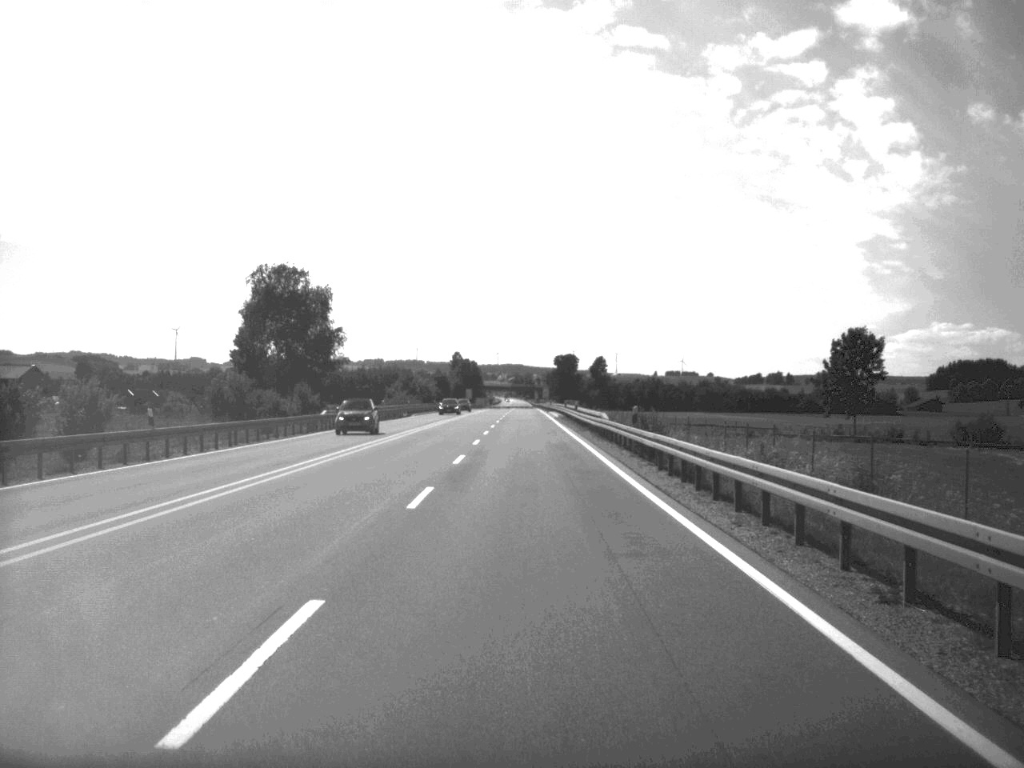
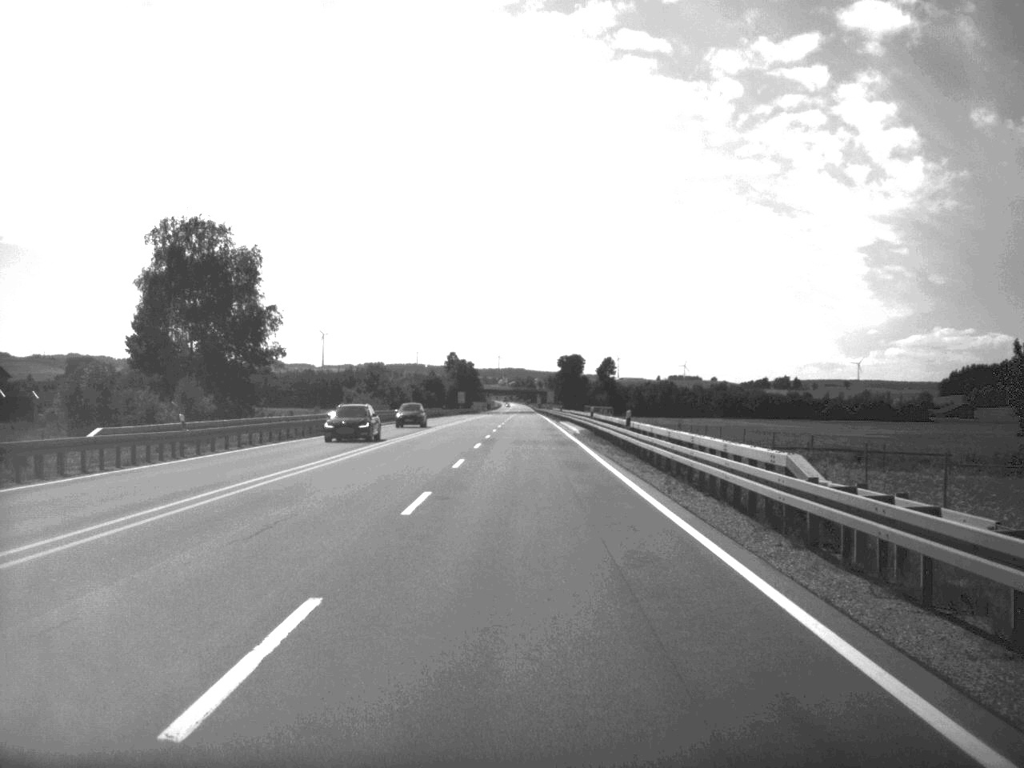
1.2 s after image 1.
(-0.1, +36.0) m; 0°
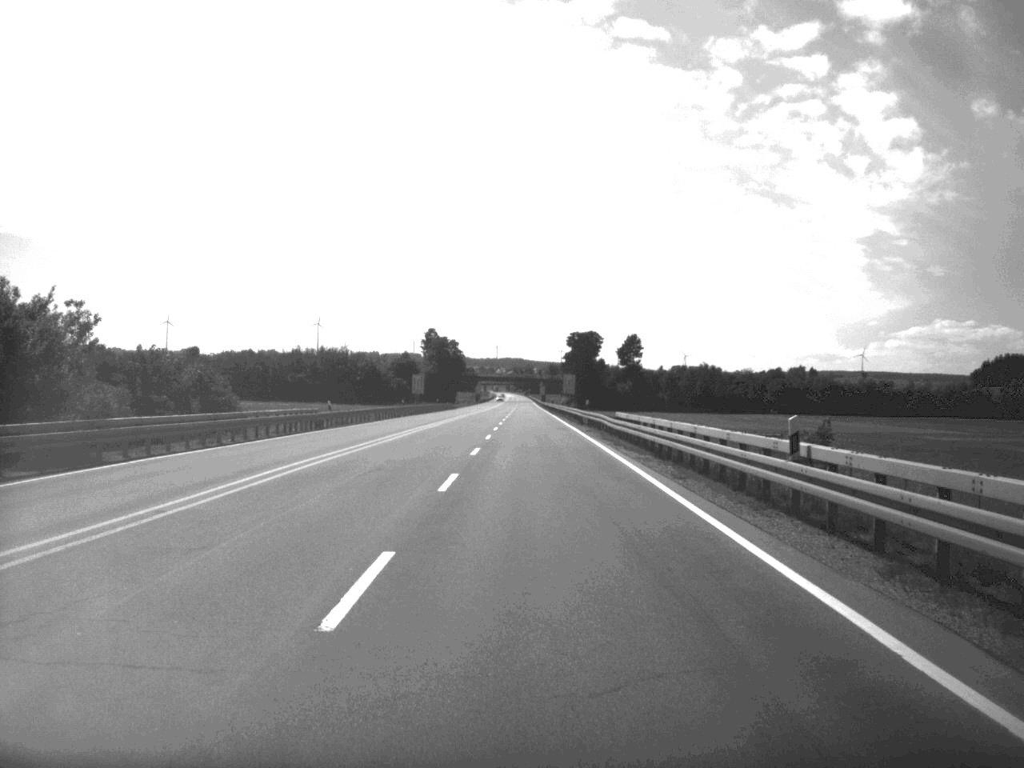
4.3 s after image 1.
(-0.4, +93.0) m; 0°
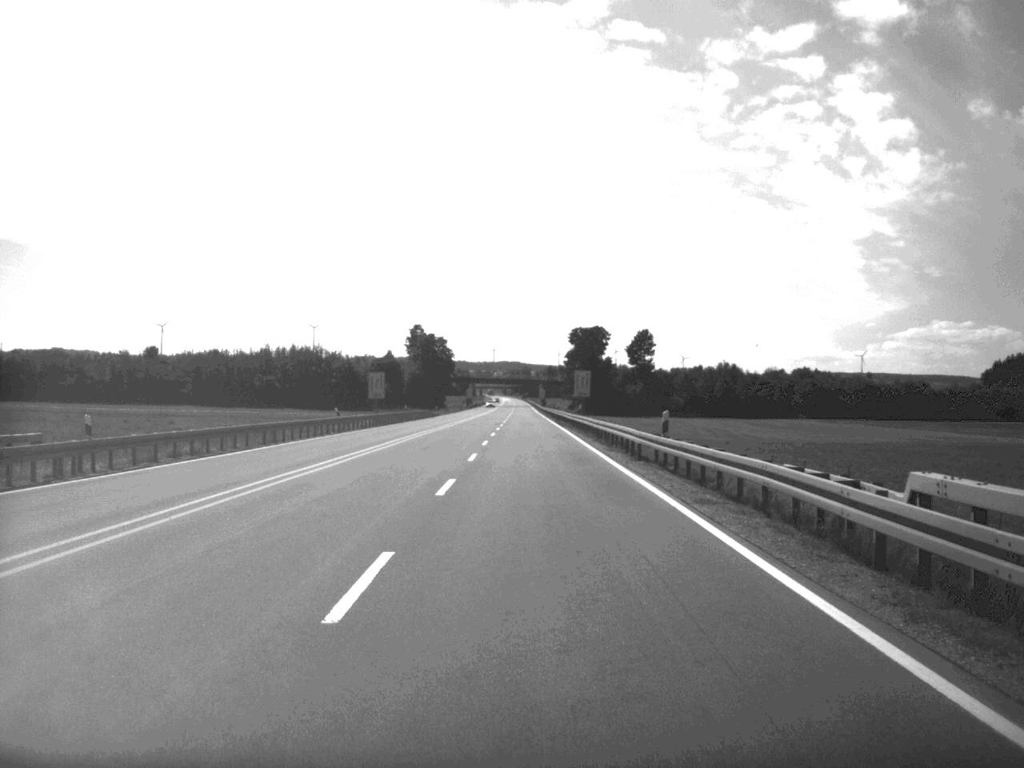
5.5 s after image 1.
(0.0, +35.5) m; 0°
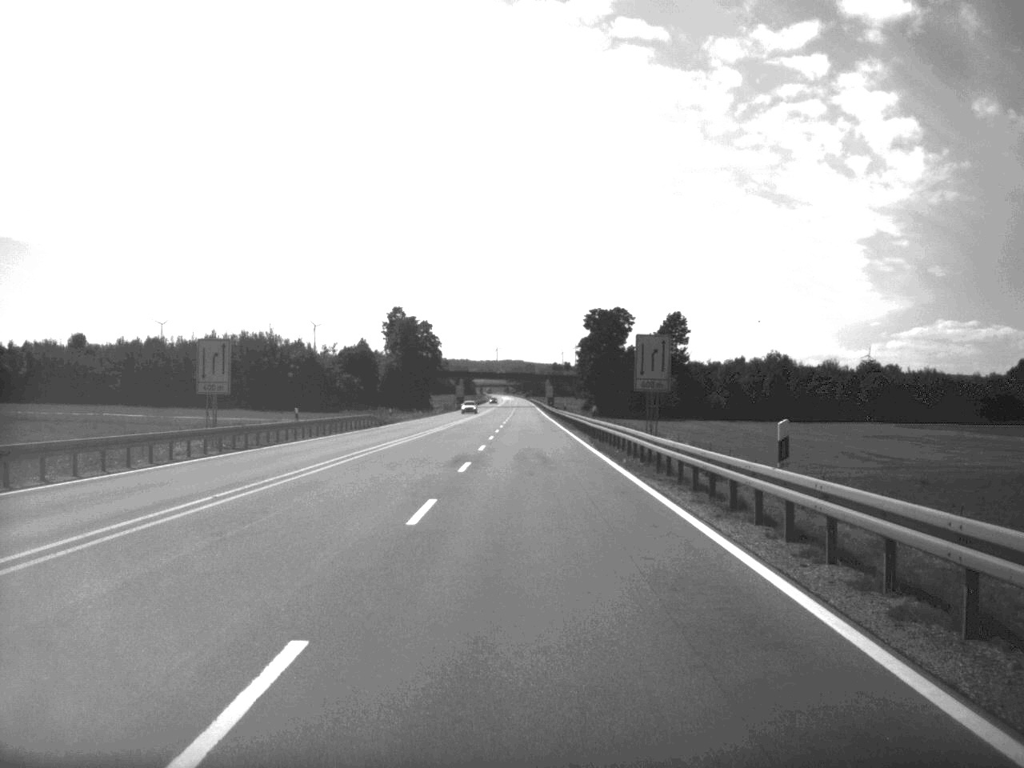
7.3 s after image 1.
(-0.1, +52.5) m; 0°
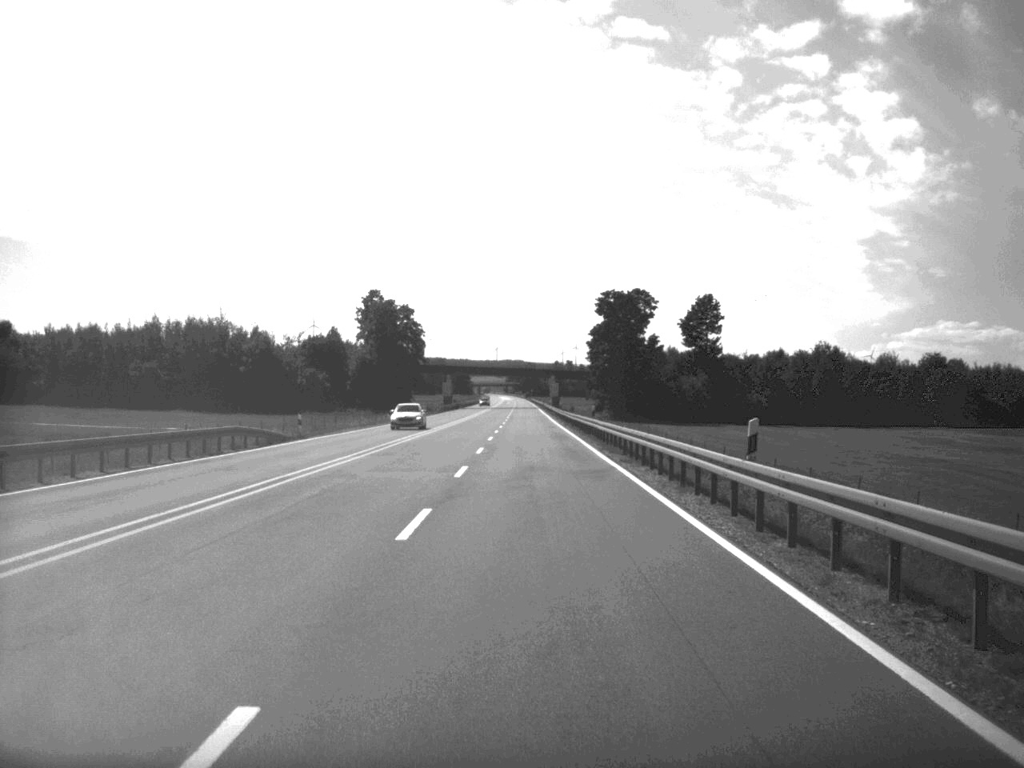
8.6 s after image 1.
(0.0, +37.6) m; 0°
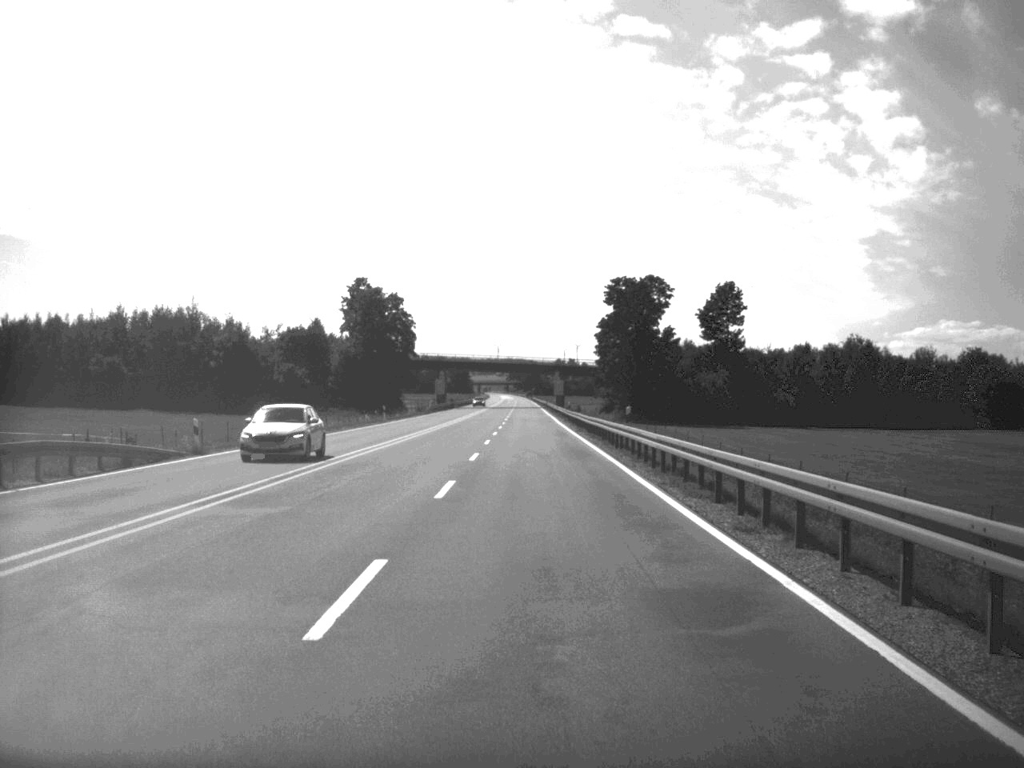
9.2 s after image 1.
(0.0, +18.0) m; 0°
